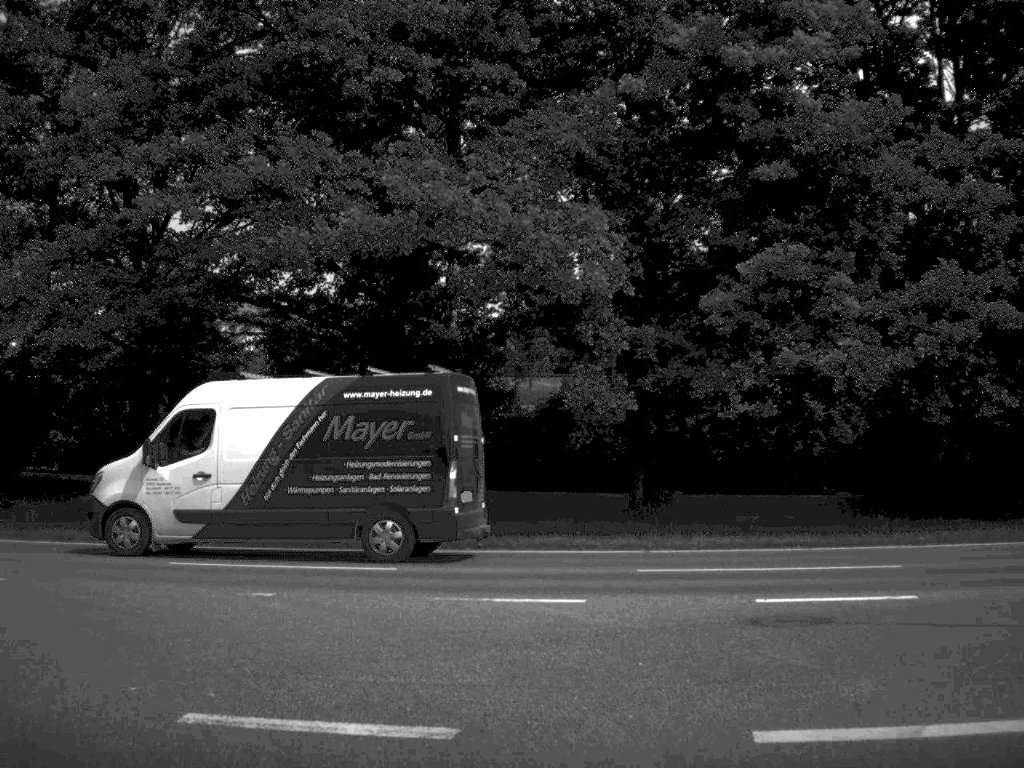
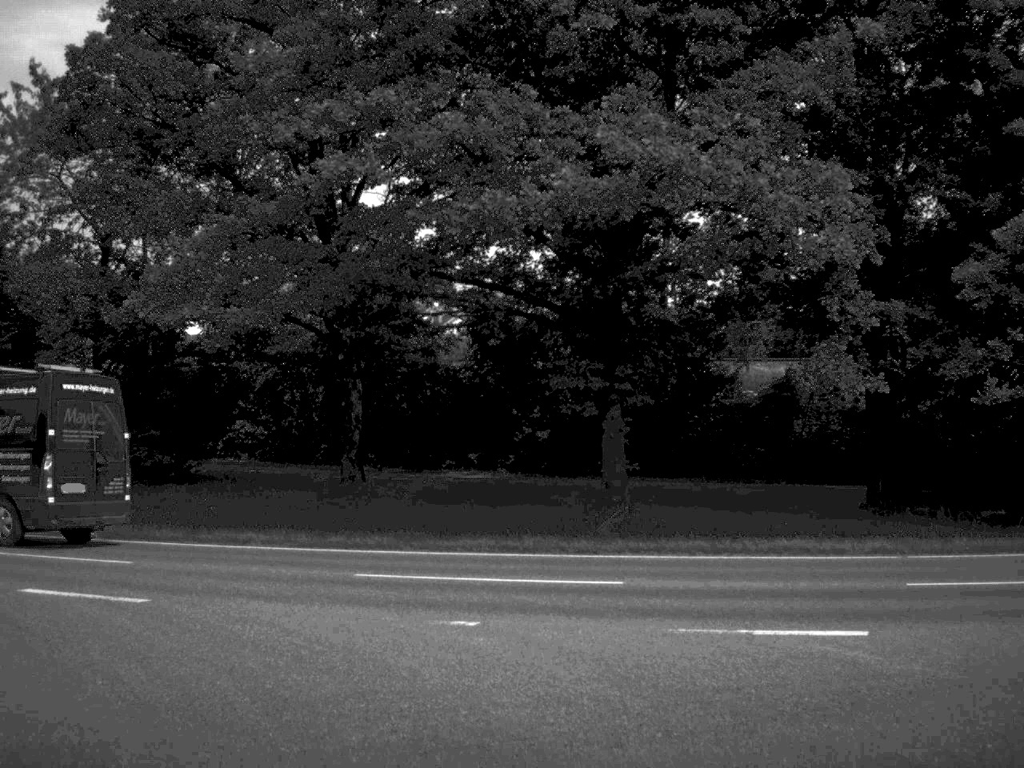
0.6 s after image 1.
(-0.2, +2.3) m; -9°
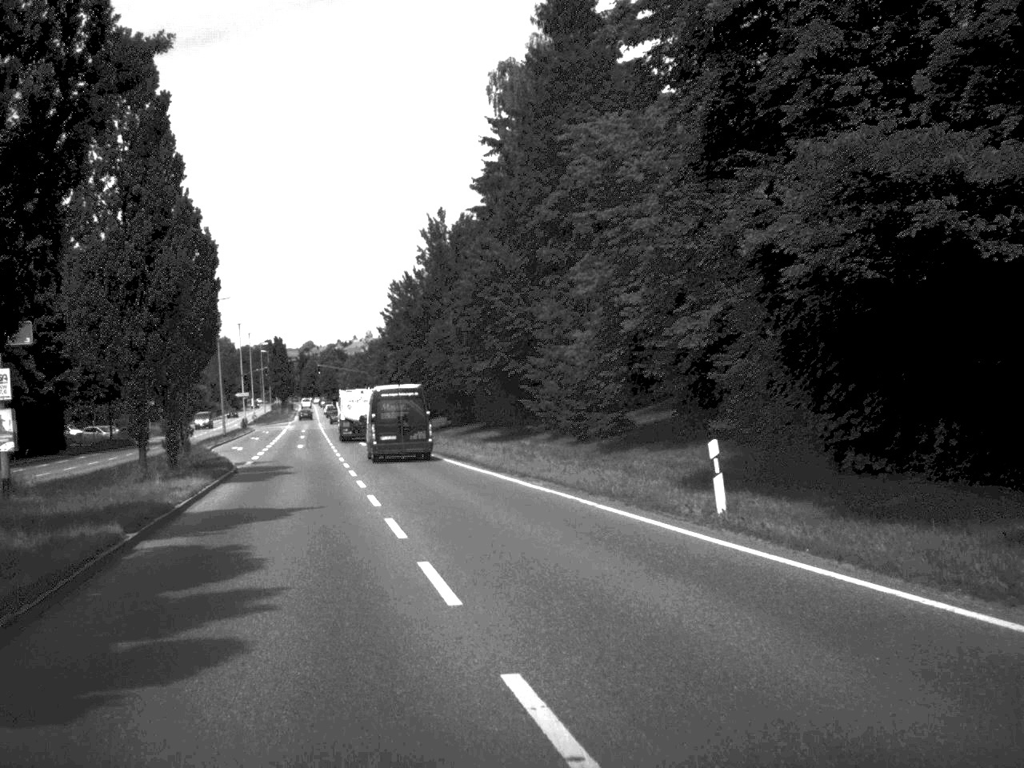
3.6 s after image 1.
(-10.6, +16.6) m; -63°
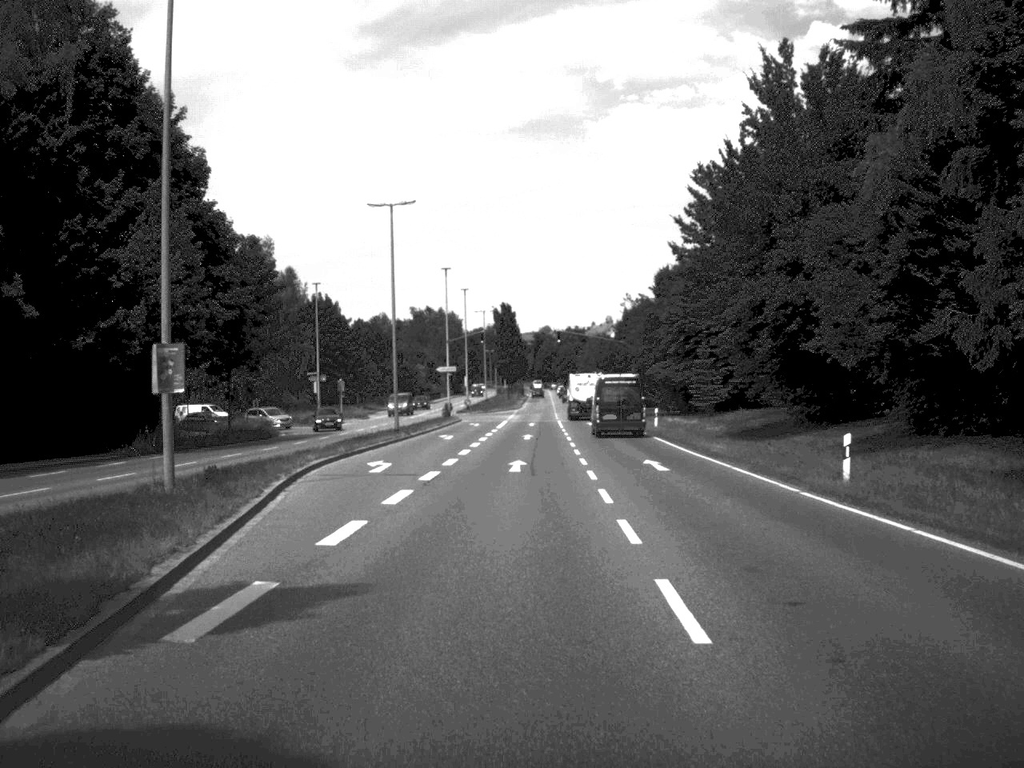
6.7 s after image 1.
(-5.8, +36.9) m; -10°
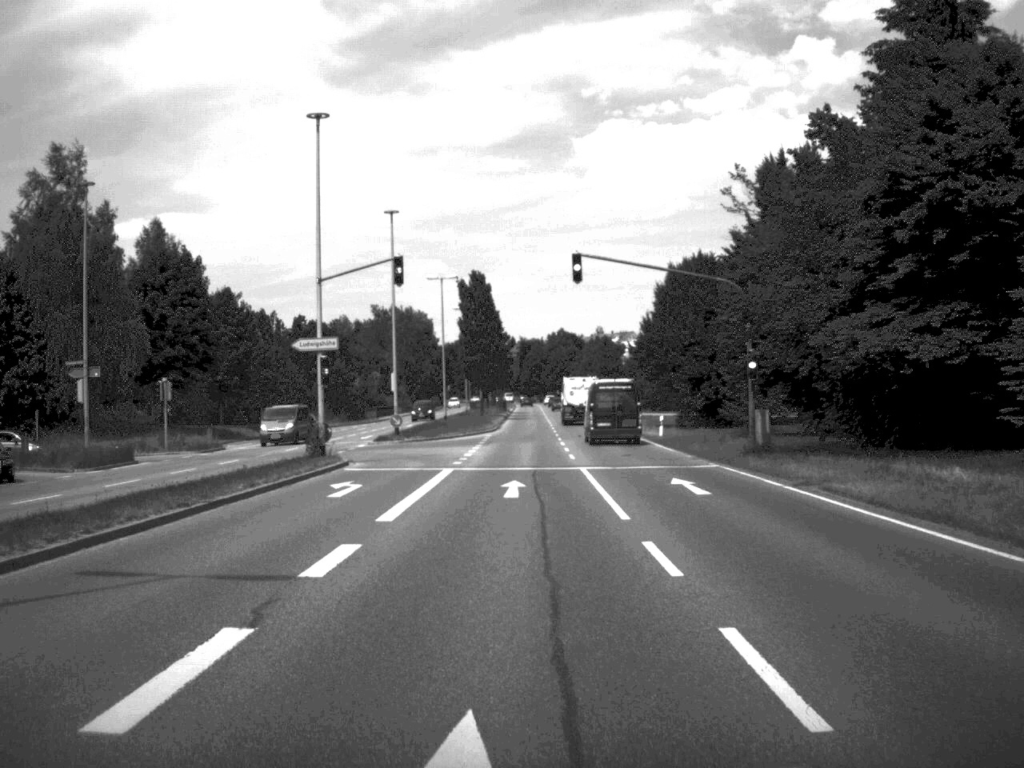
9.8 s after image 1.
(+0.2, +49.2) m; +1°
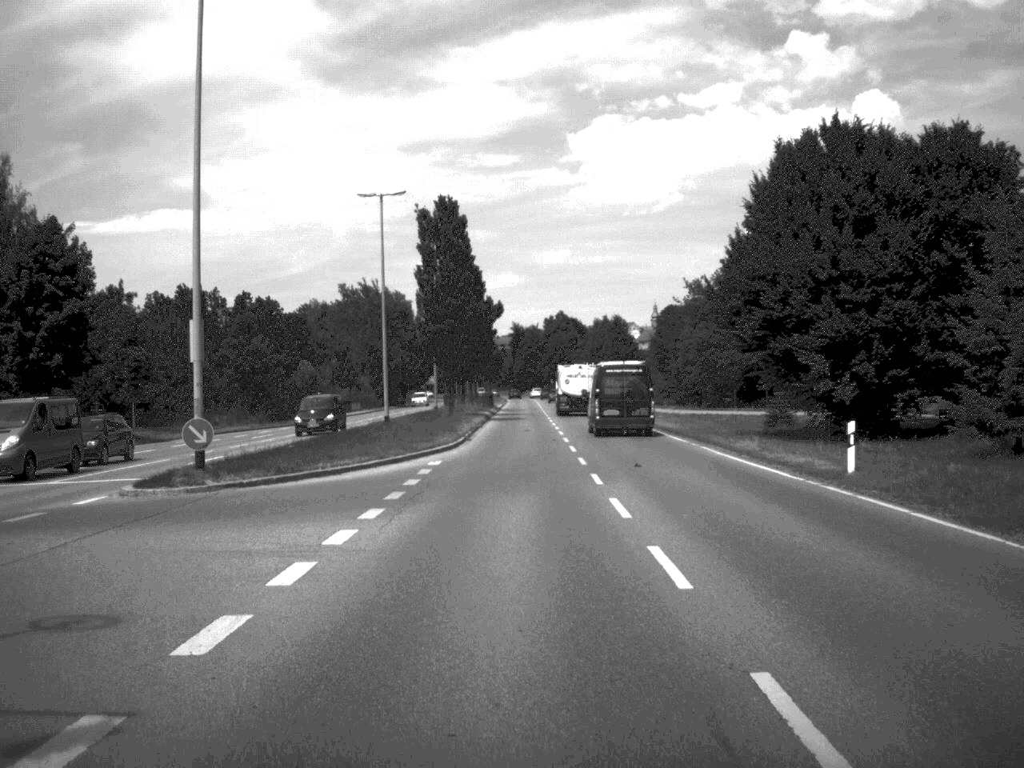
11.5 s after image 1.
(+0.1, +33.9) m; 0°
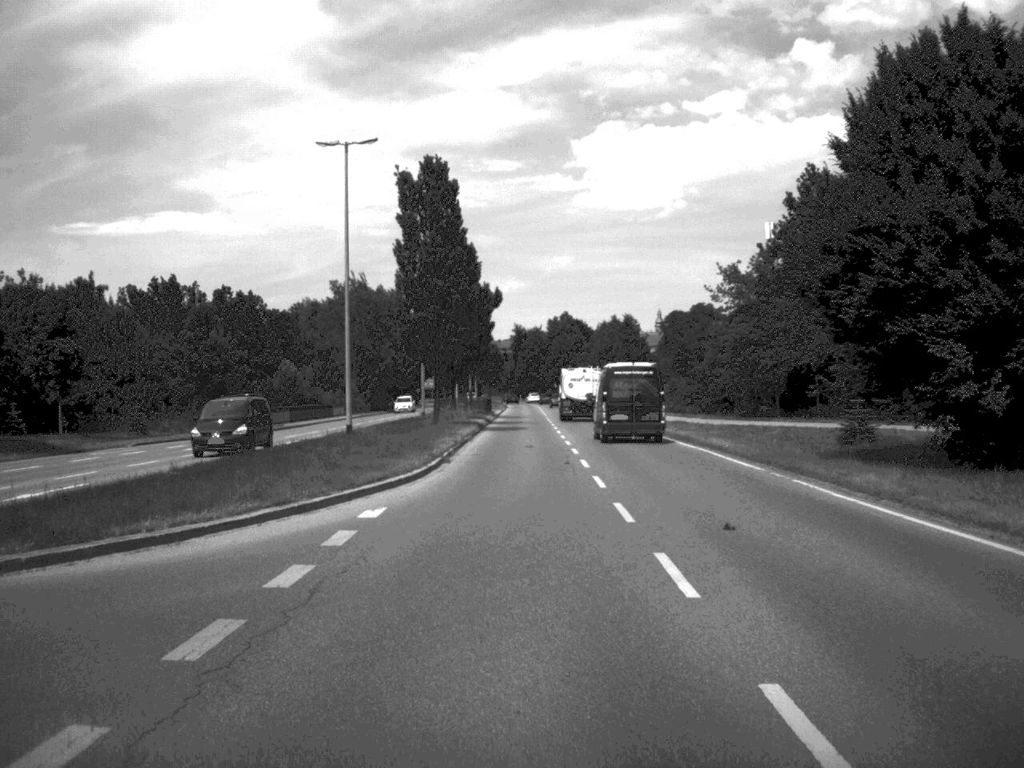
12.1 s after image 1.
(0.0, +12.1) m; 0°
